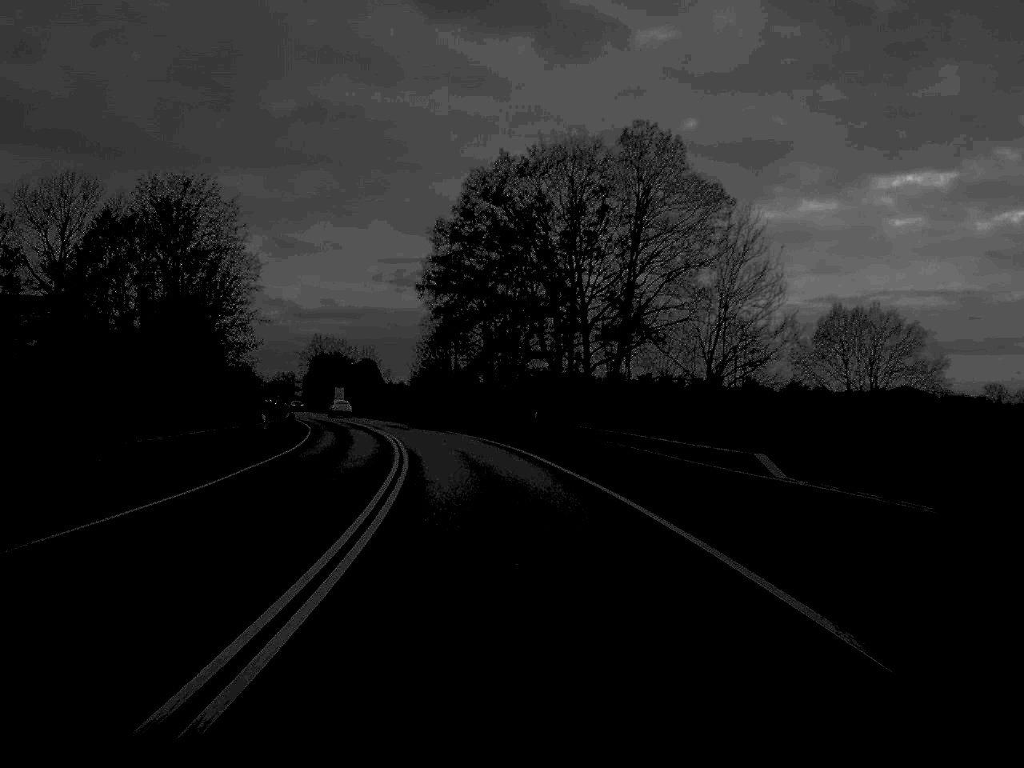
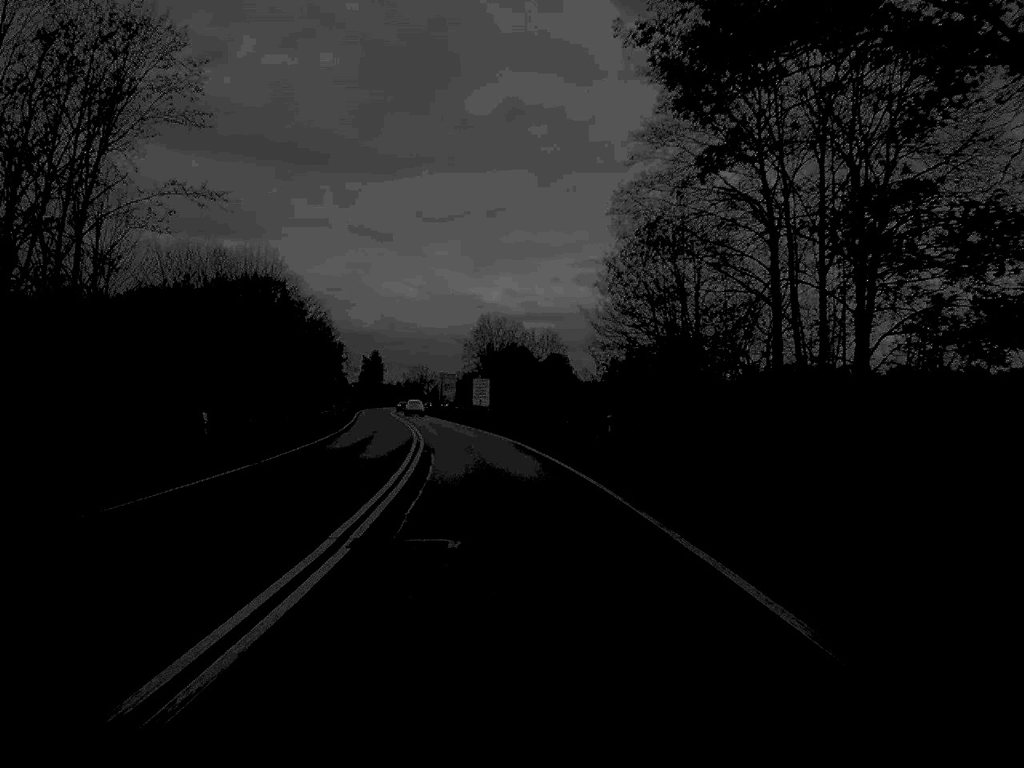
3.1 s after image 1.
(-5.0, +65.1) m; -9°
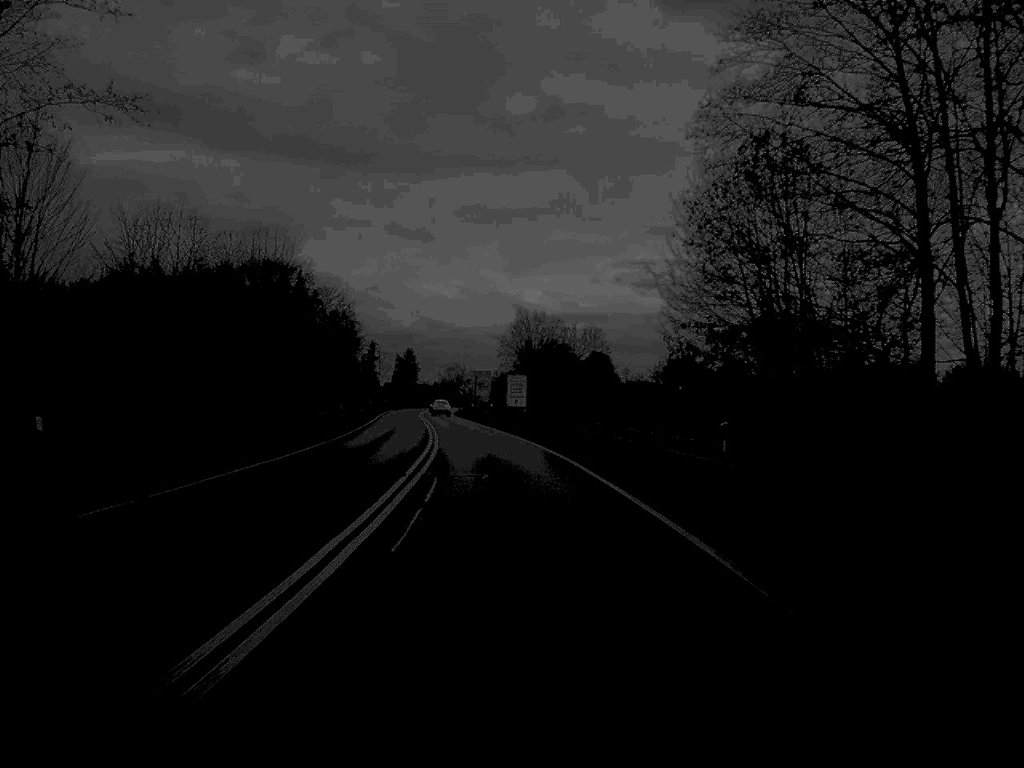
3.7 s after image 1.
(-0.2, +13.1) m; -2°
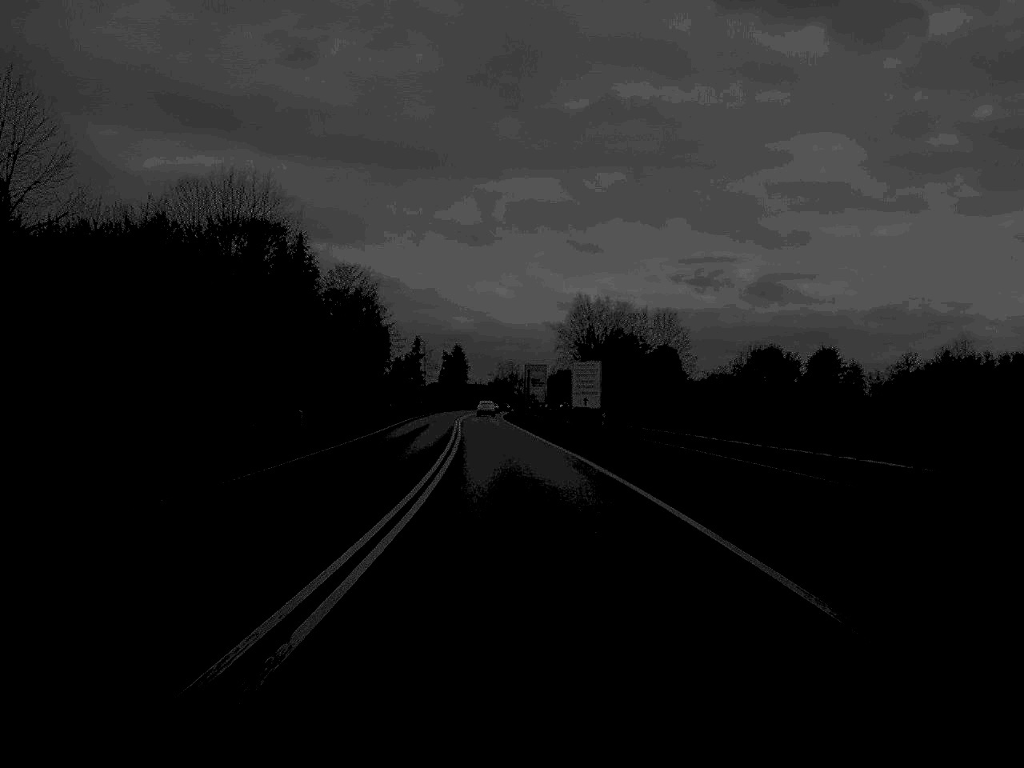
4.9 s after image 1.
(-0.6, +27.3) m; -2°
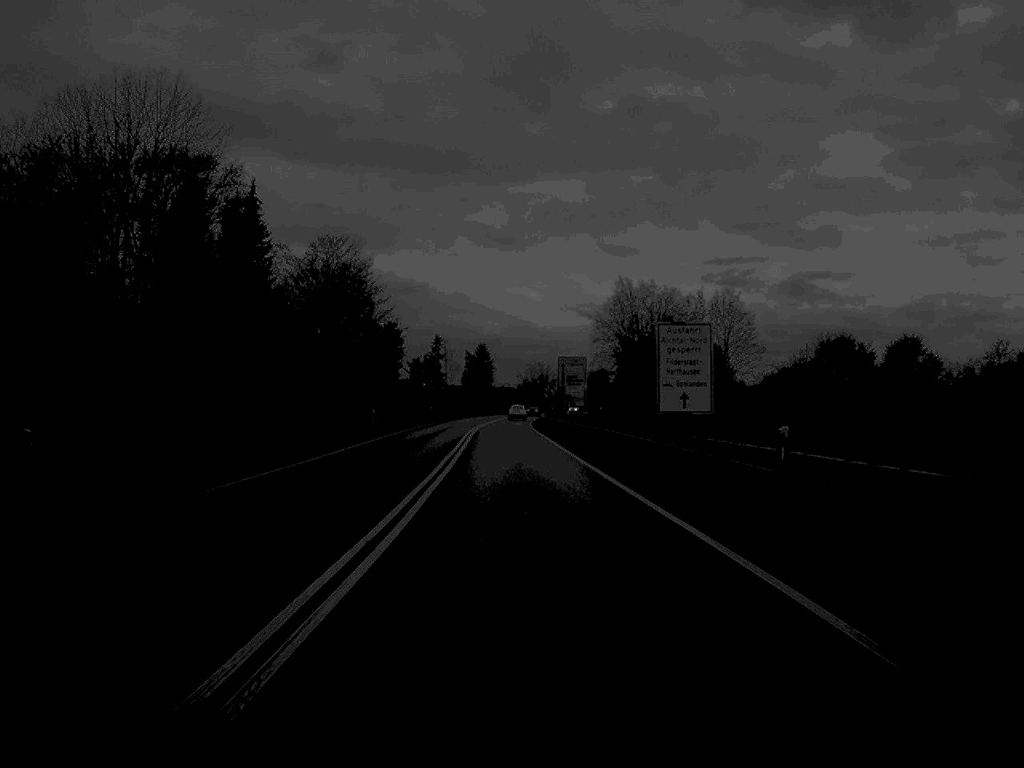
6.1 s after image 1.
(-0.3, +25.6) m; -1°
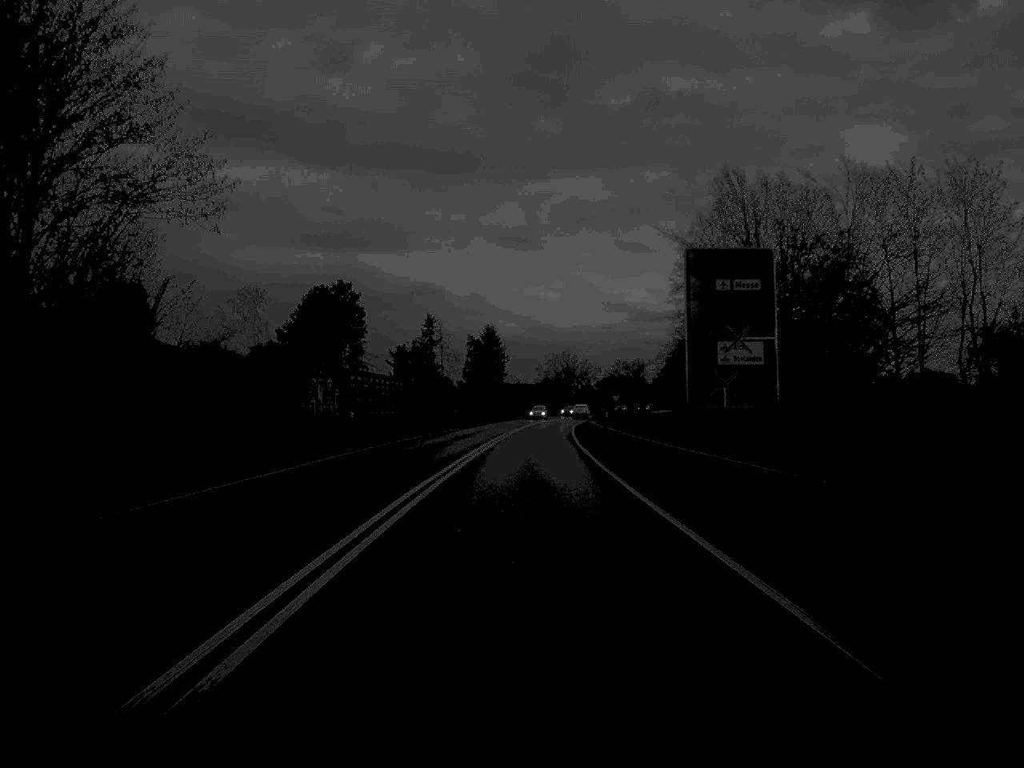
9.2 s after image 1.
(-1.0, +65.3) m; -1°
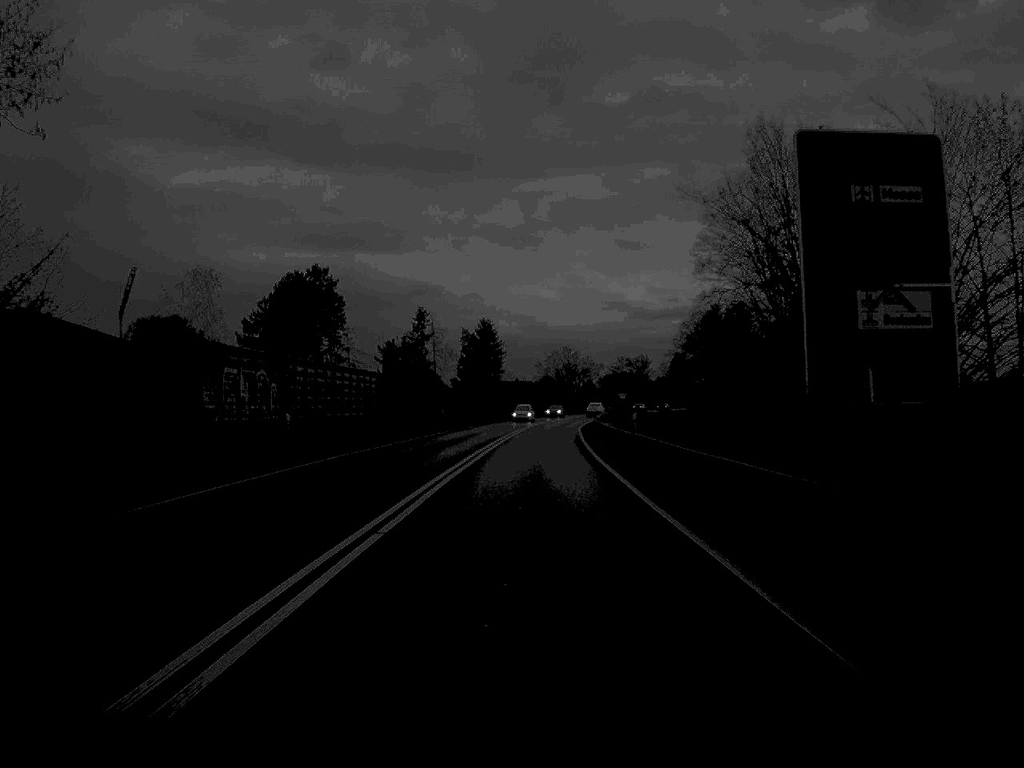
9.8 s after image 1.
(0.0, +13.1) m; 0°
